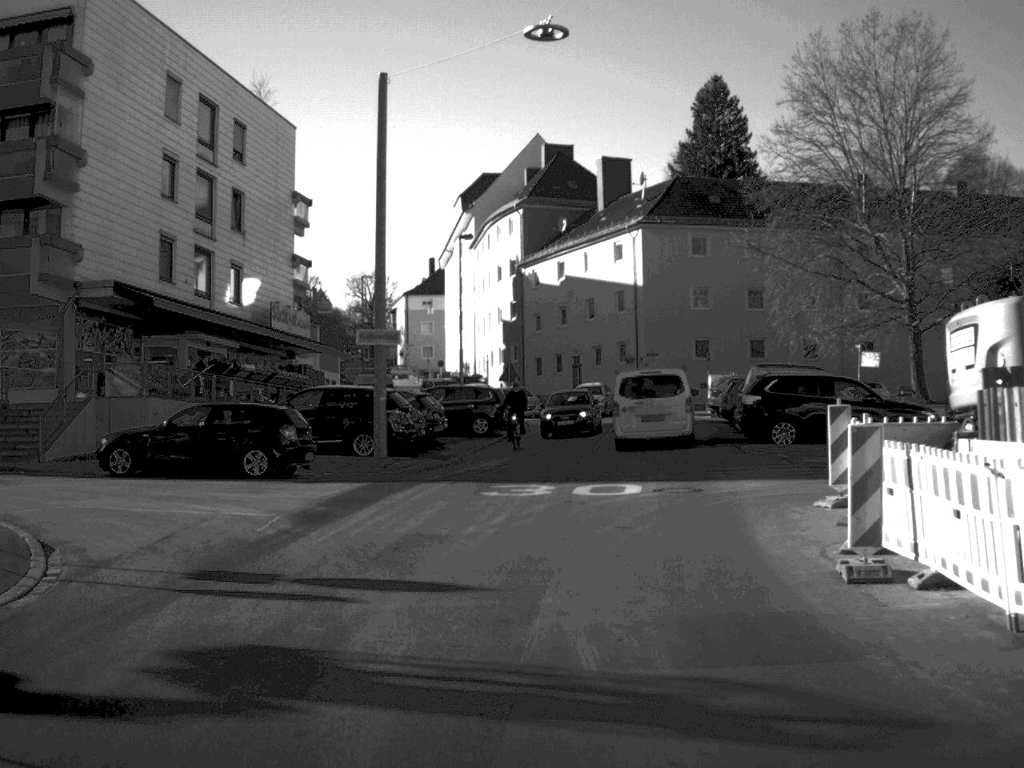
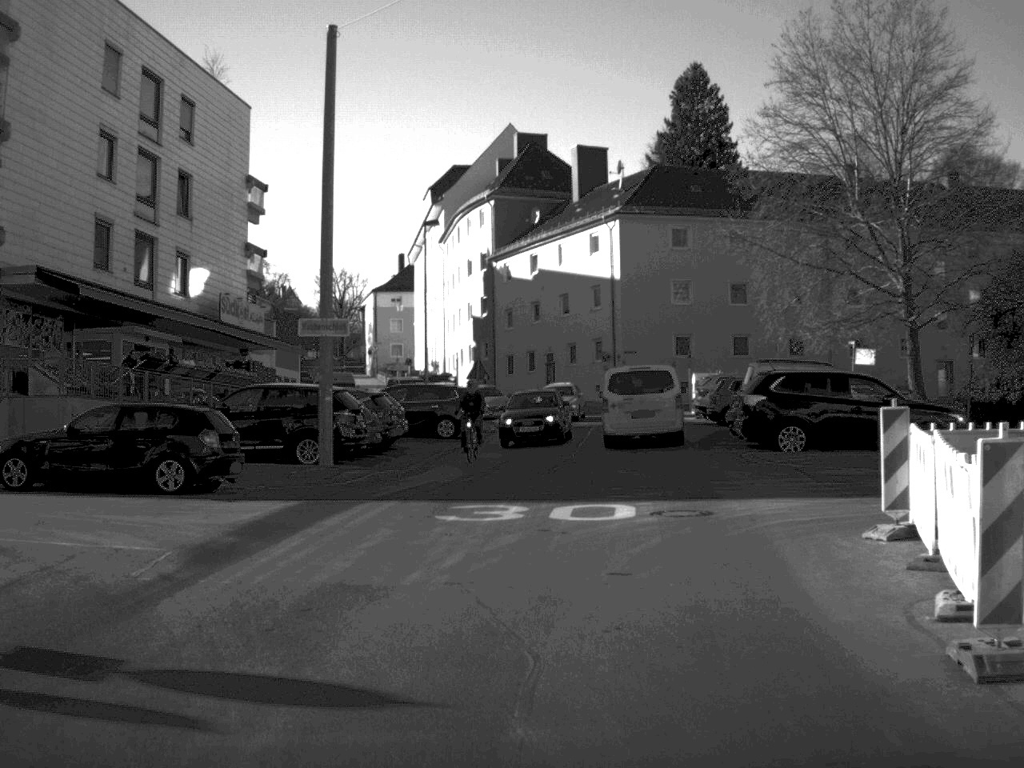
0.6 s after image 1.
(0.0, +3.7) m; +1°
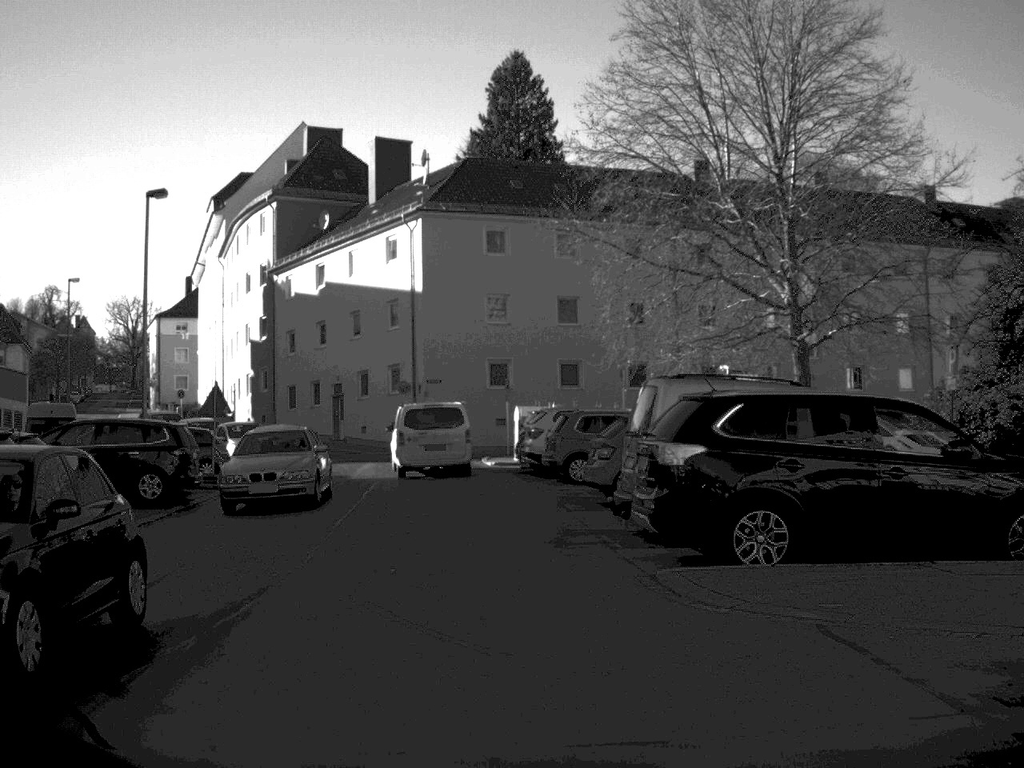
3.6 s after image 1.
(+1.0, +13.0) m; +8°
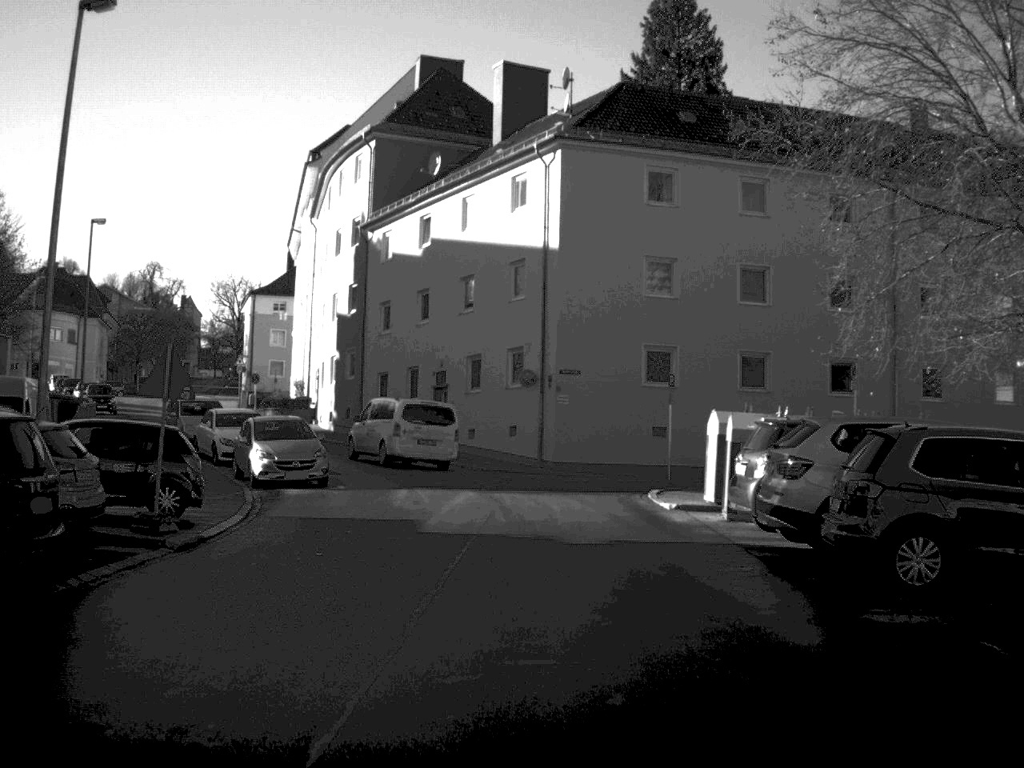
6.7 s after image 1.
(-1.2, +15.2) m; -6°
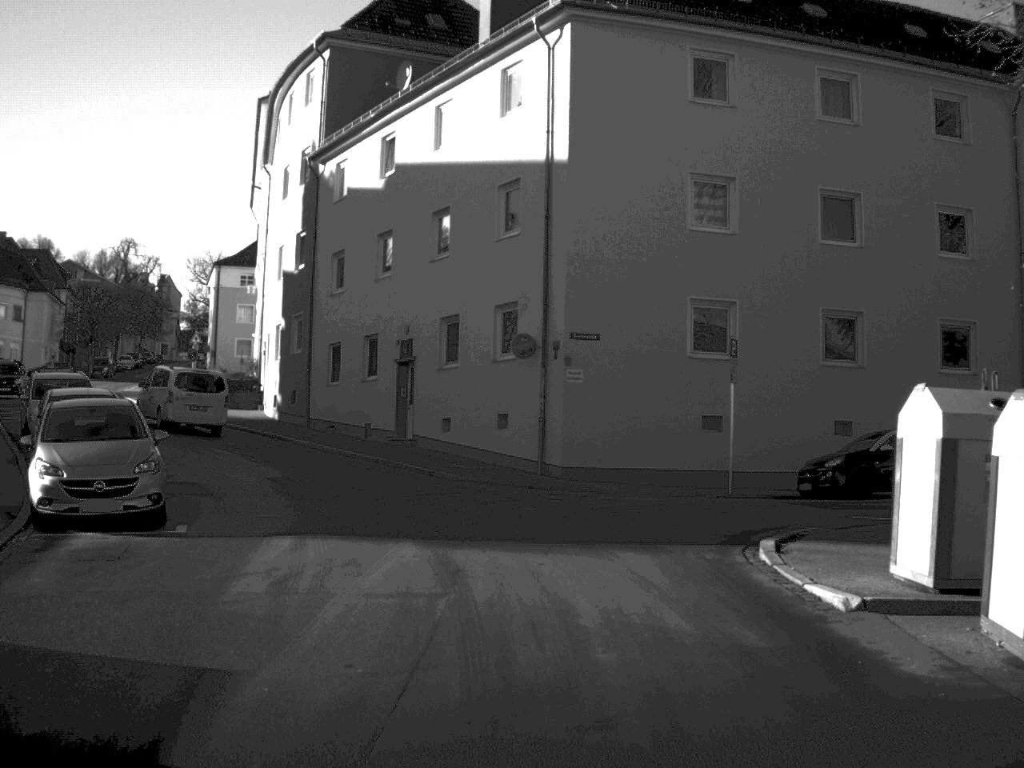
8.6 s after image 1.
(0.0, +12.4) m; 0°
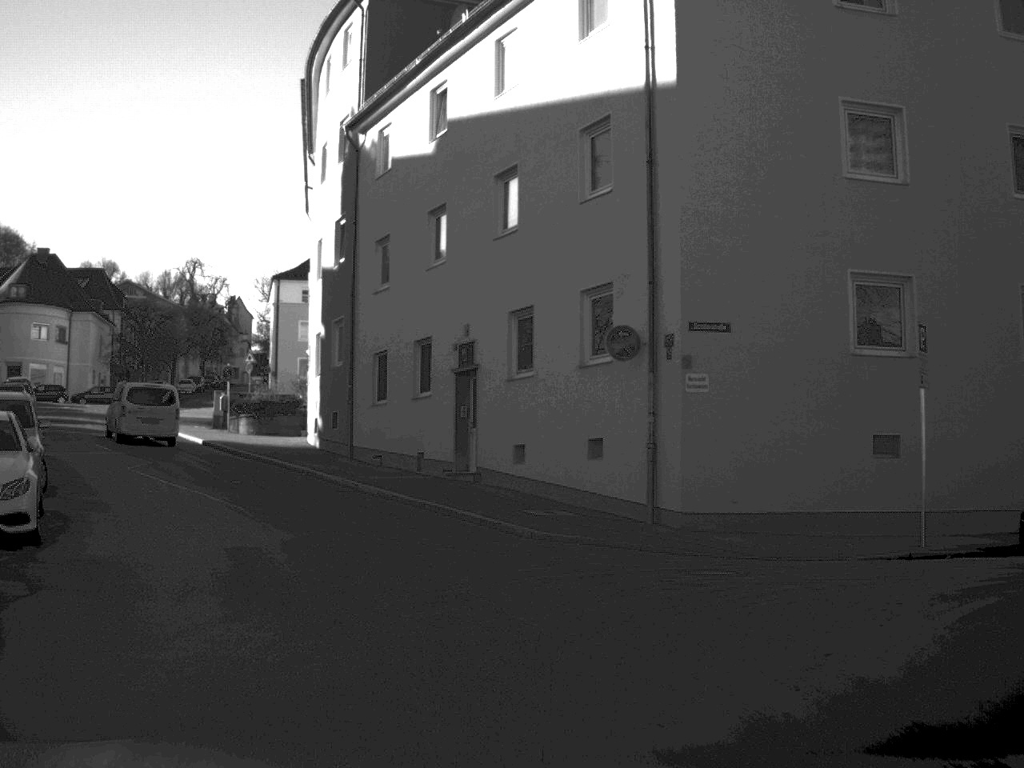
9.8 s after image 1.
(-0.2, +8.2) m; -4°
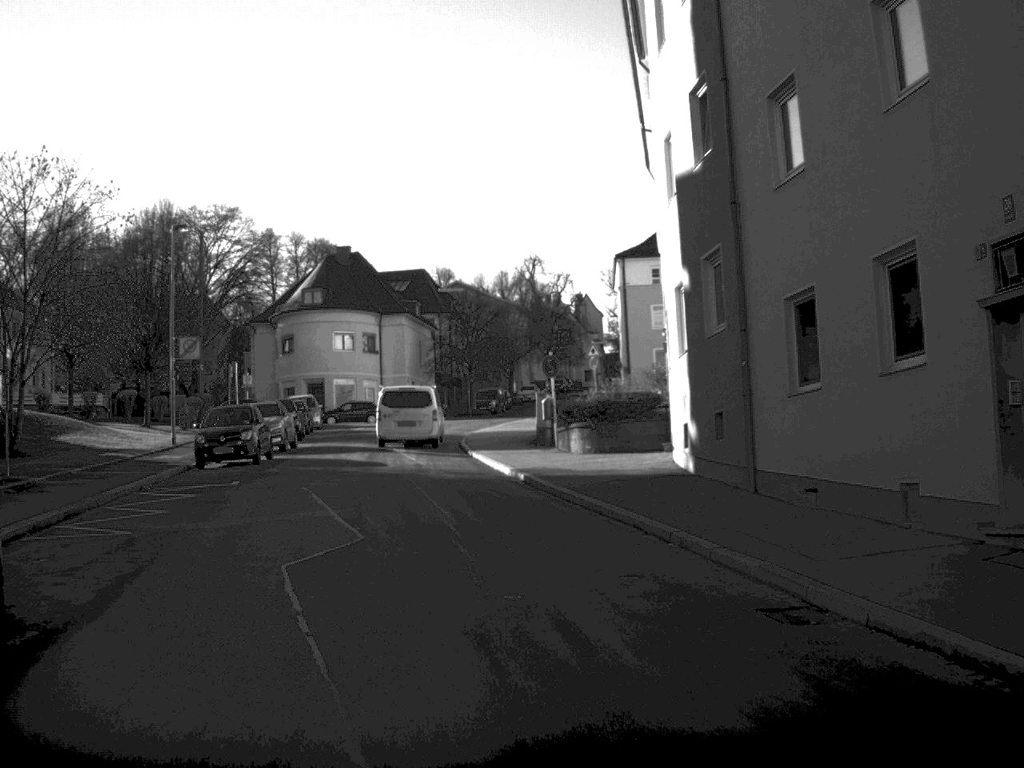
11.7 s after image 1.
(-2.3, +15.0) m; -16°
